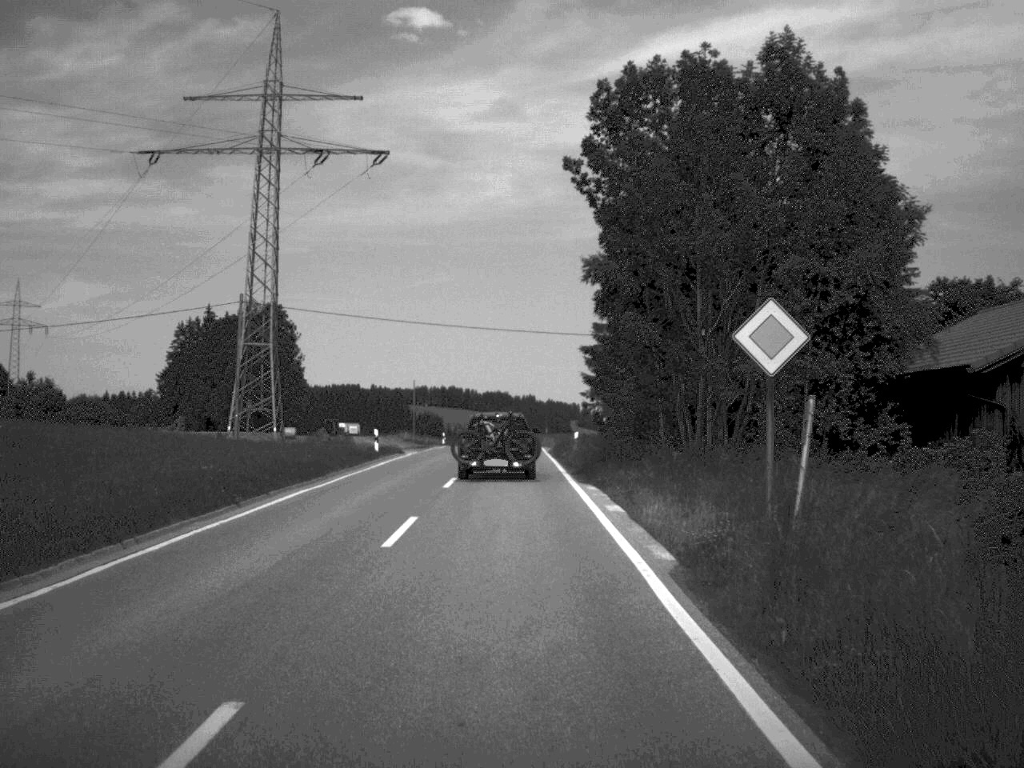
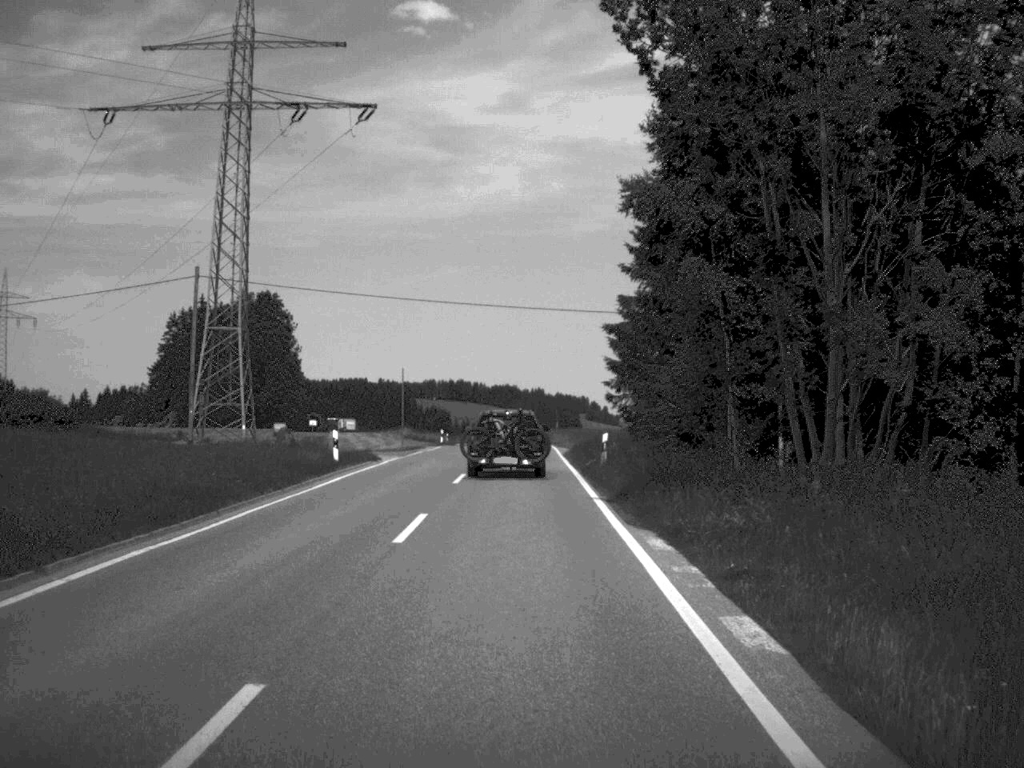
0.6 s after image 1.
(0.0, +11.2) m; 0°
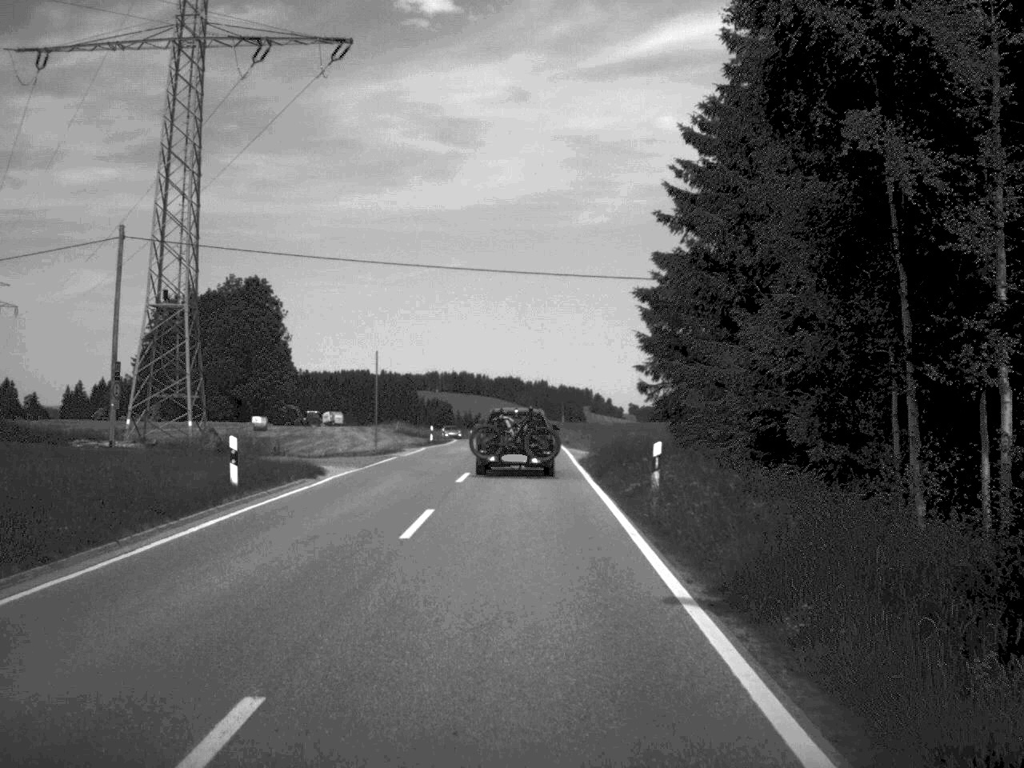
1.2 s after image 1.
(0.0, +11.7) m; 0°
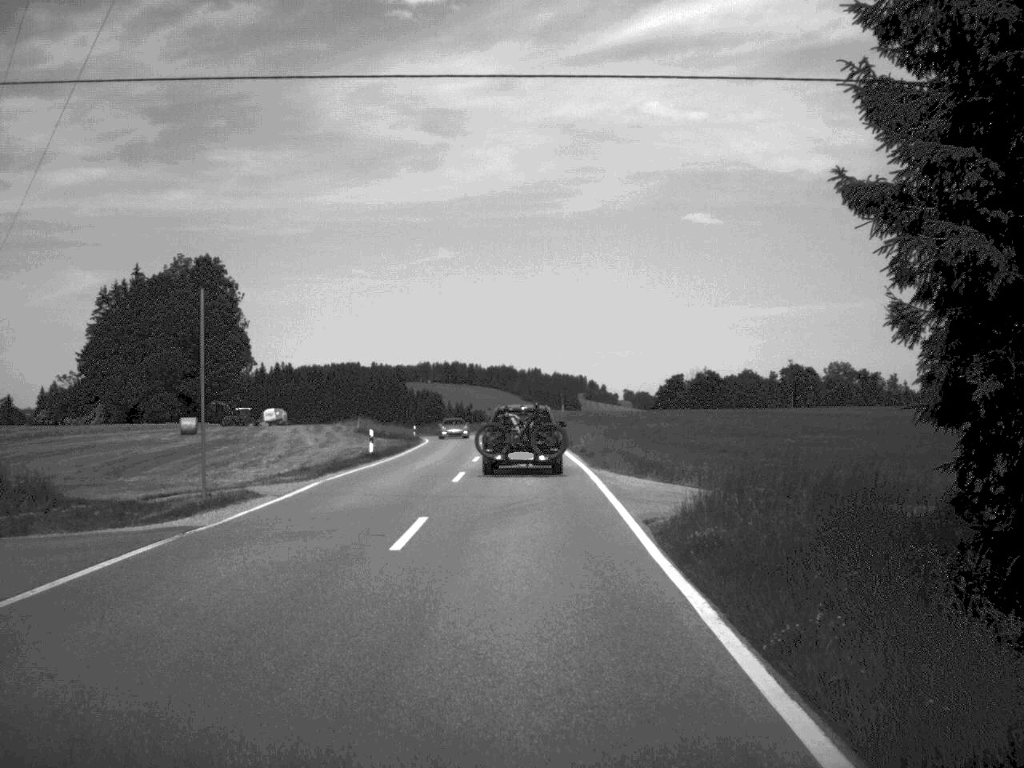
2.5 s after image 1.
(+0.1, +24.7) m; 0°
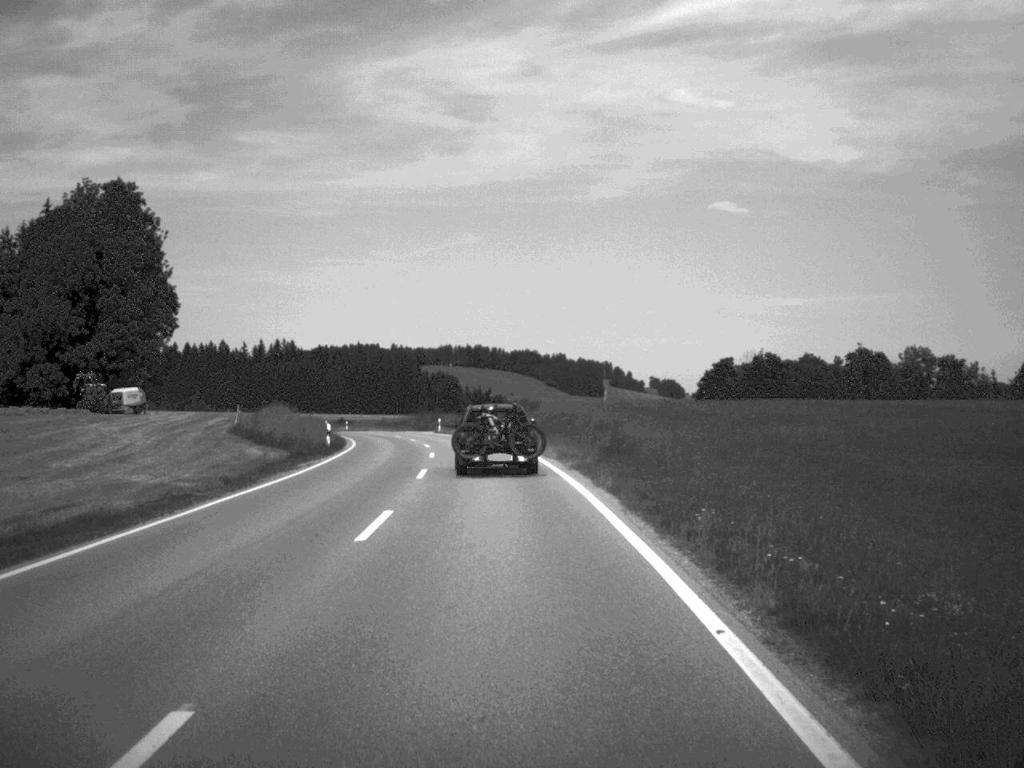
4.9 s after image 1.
(0.0, +46.7) m; -1°
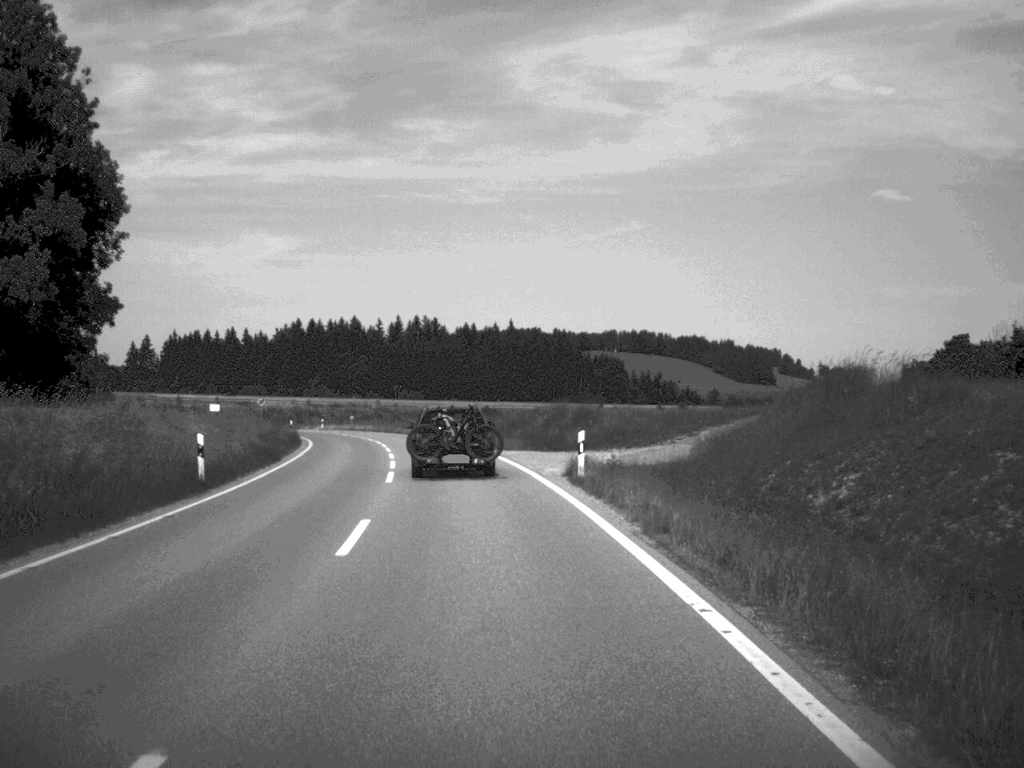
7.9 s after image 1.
(-3.5, +60.1) m; -7°
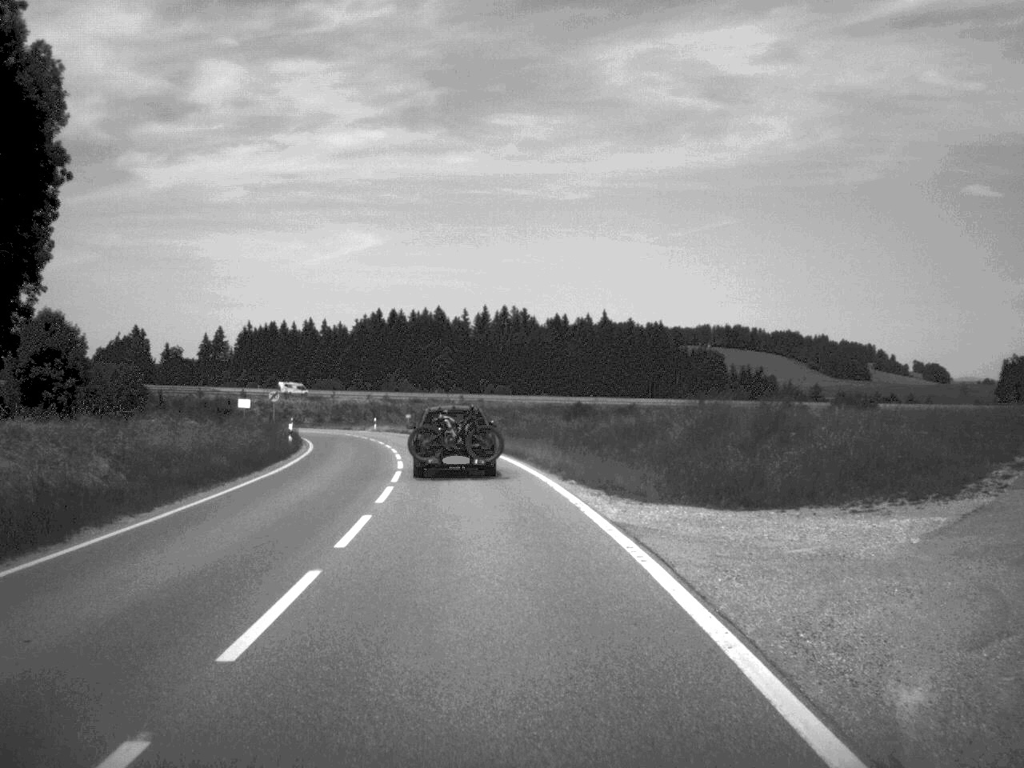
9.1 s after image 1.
(-0.9, +23.7) m; -4°
